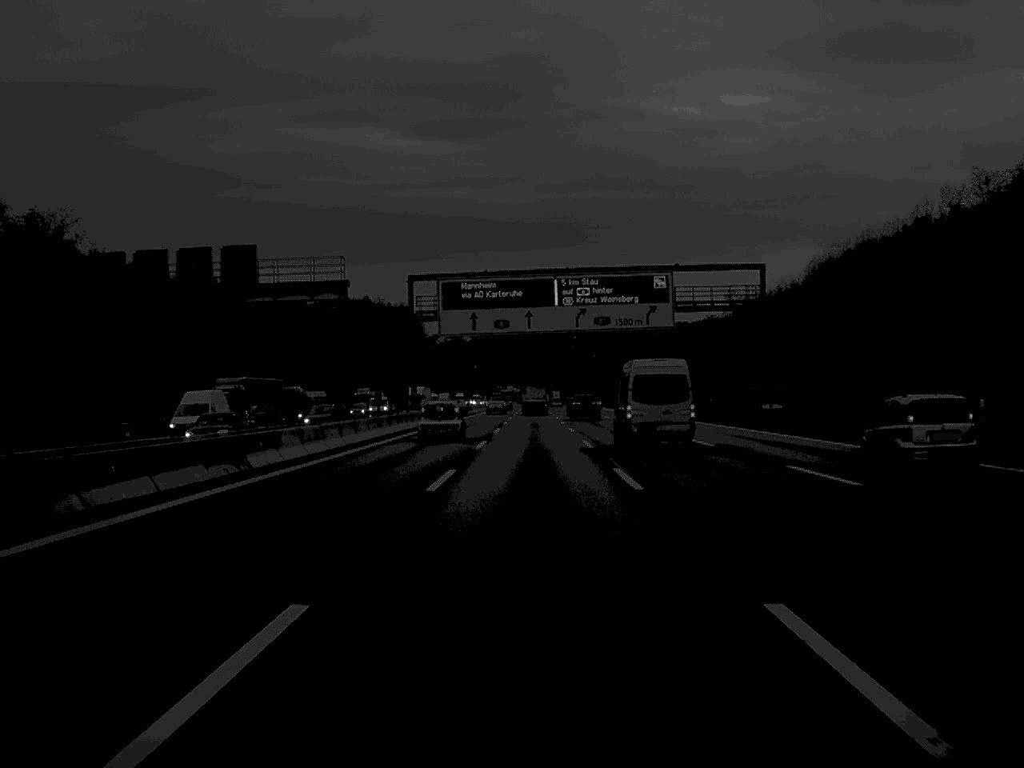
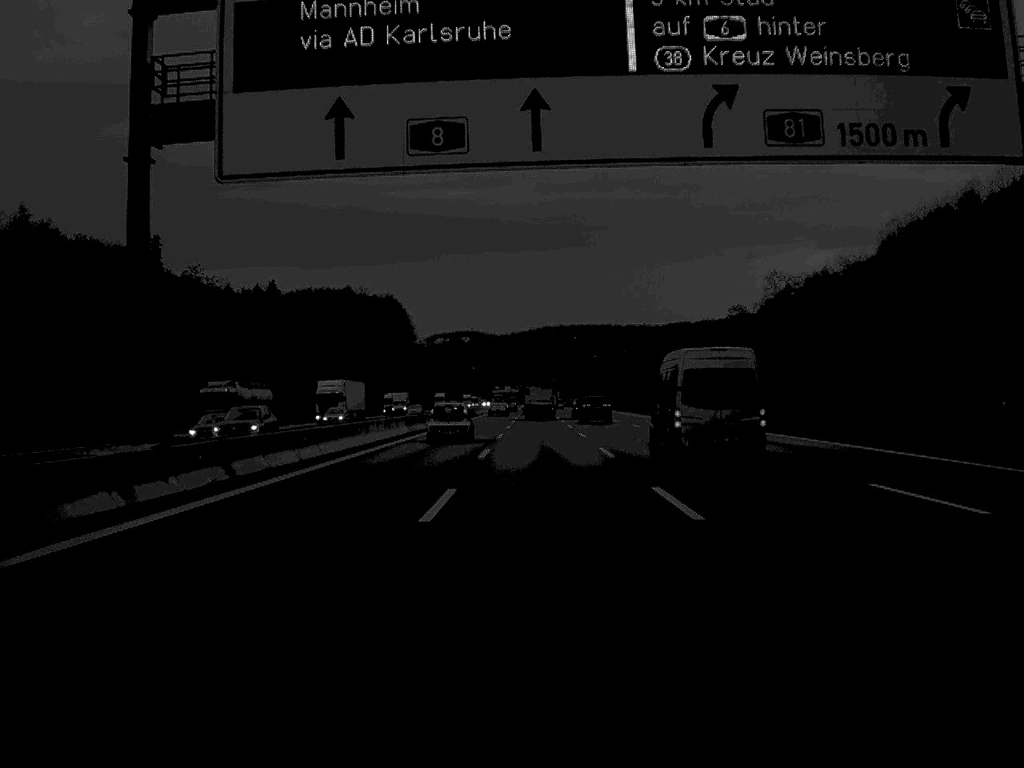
(0.0, +58.8) m; 0°
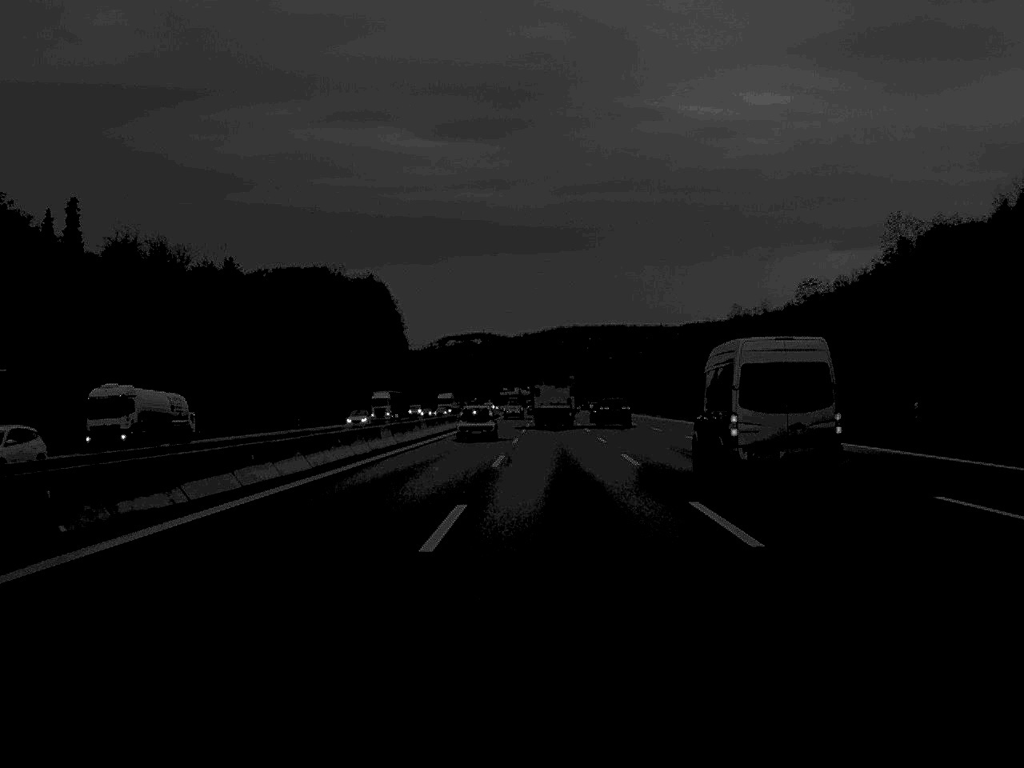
(+0.3, +91.8) m; -1°
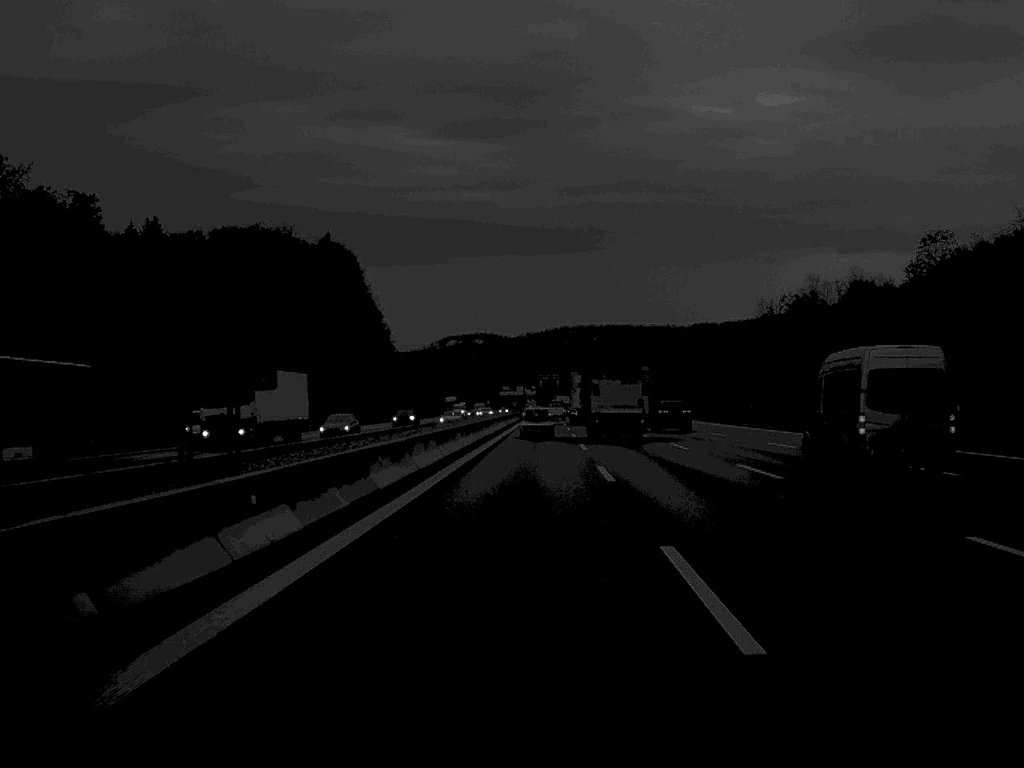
(-1.0, +95.0) m; 0°
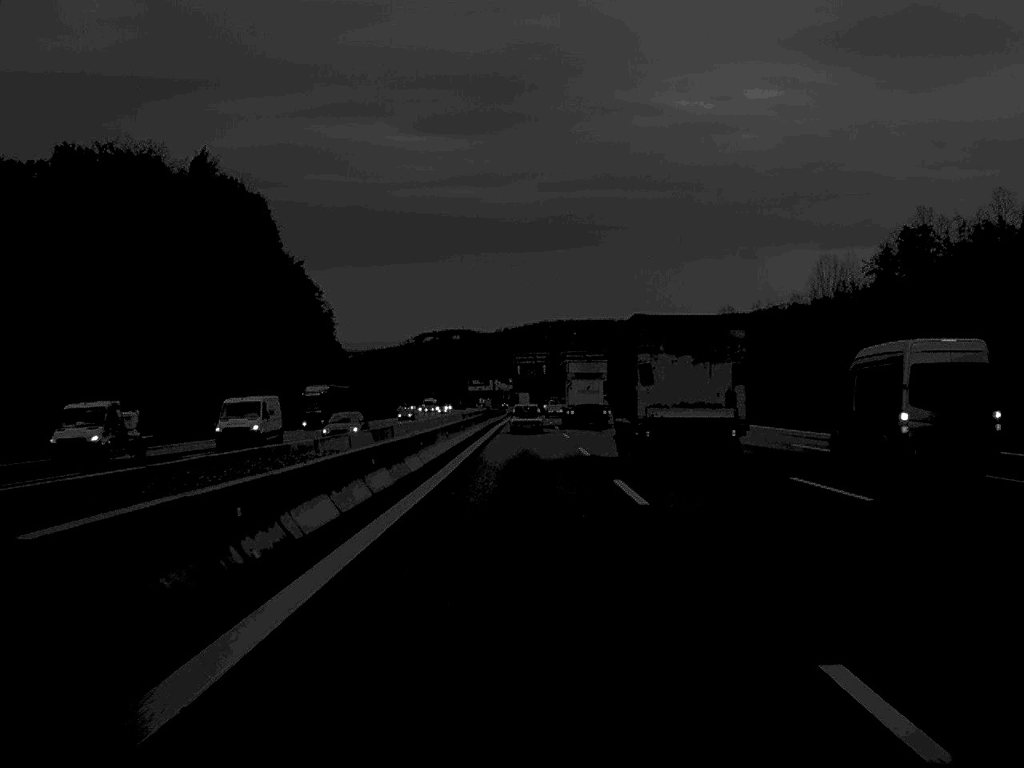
(+1.1, +96.1) m; +1°
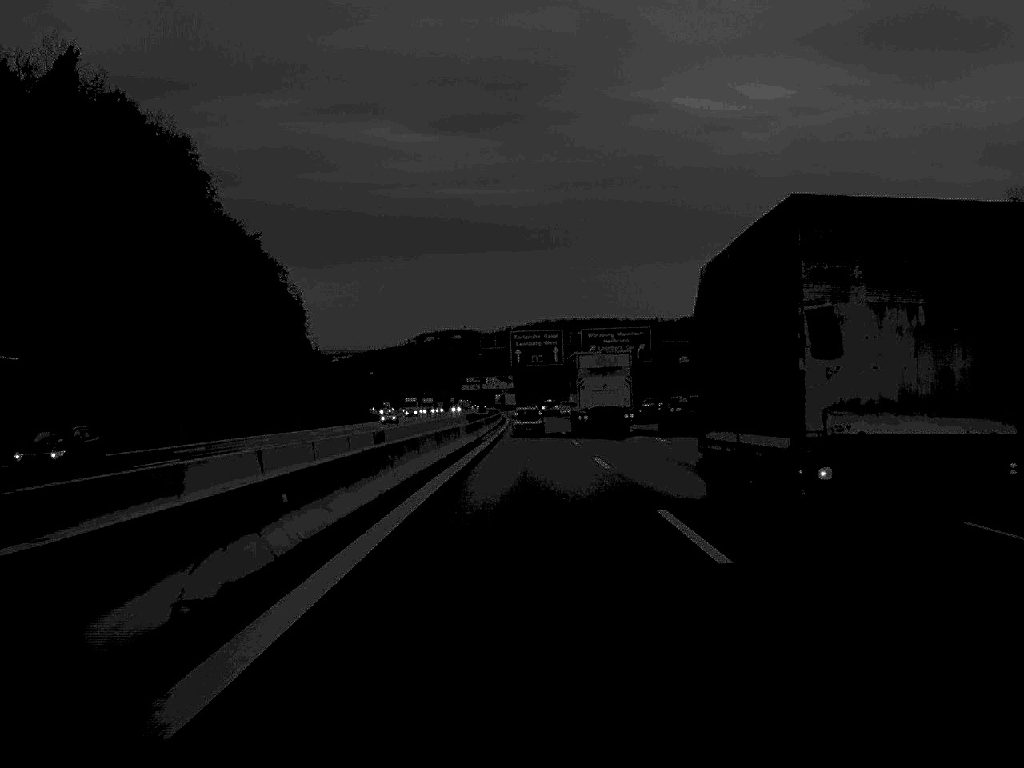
(-0.1, +61.0) m; 0°
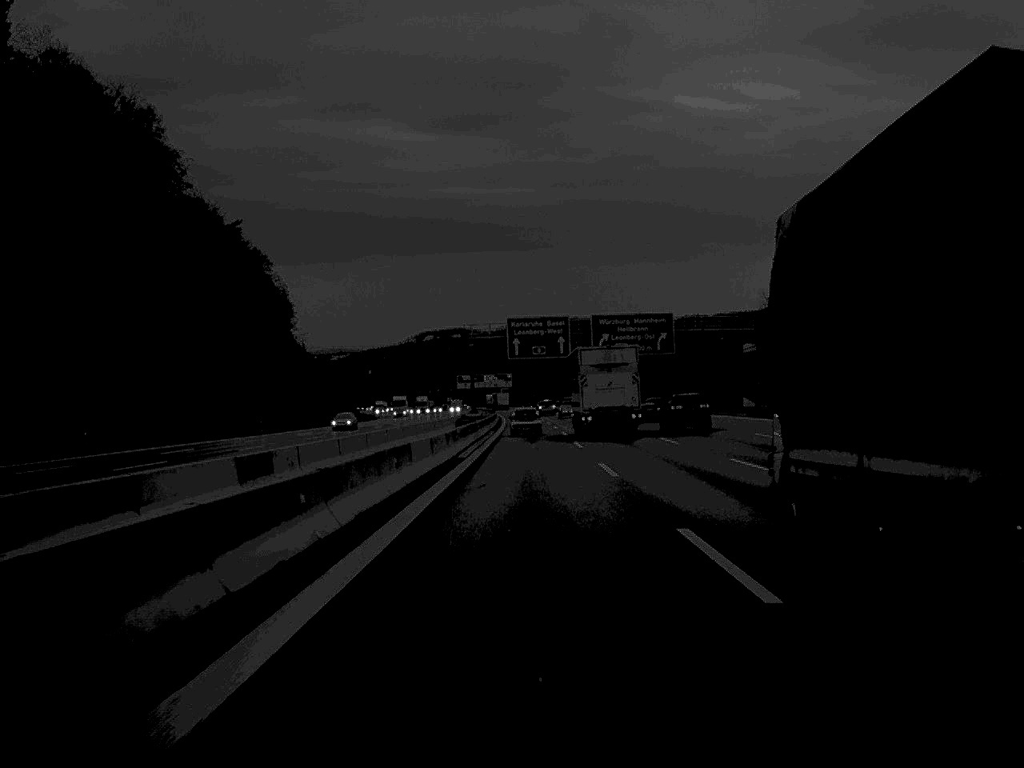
(0.0, +20.1) m; 0°
